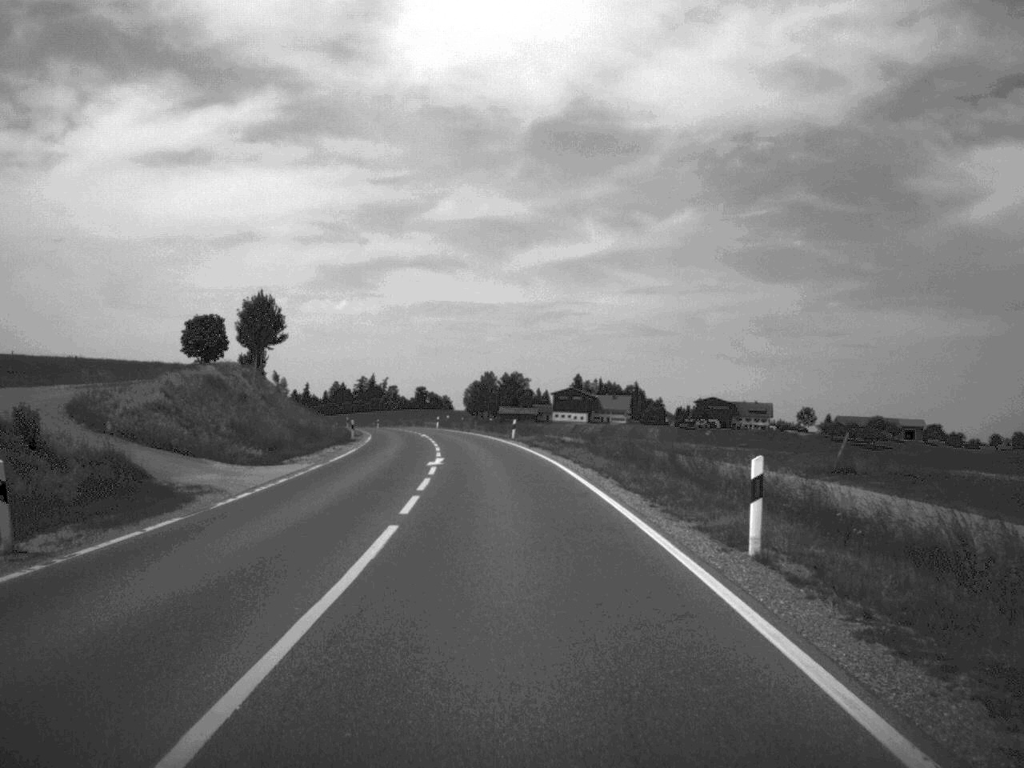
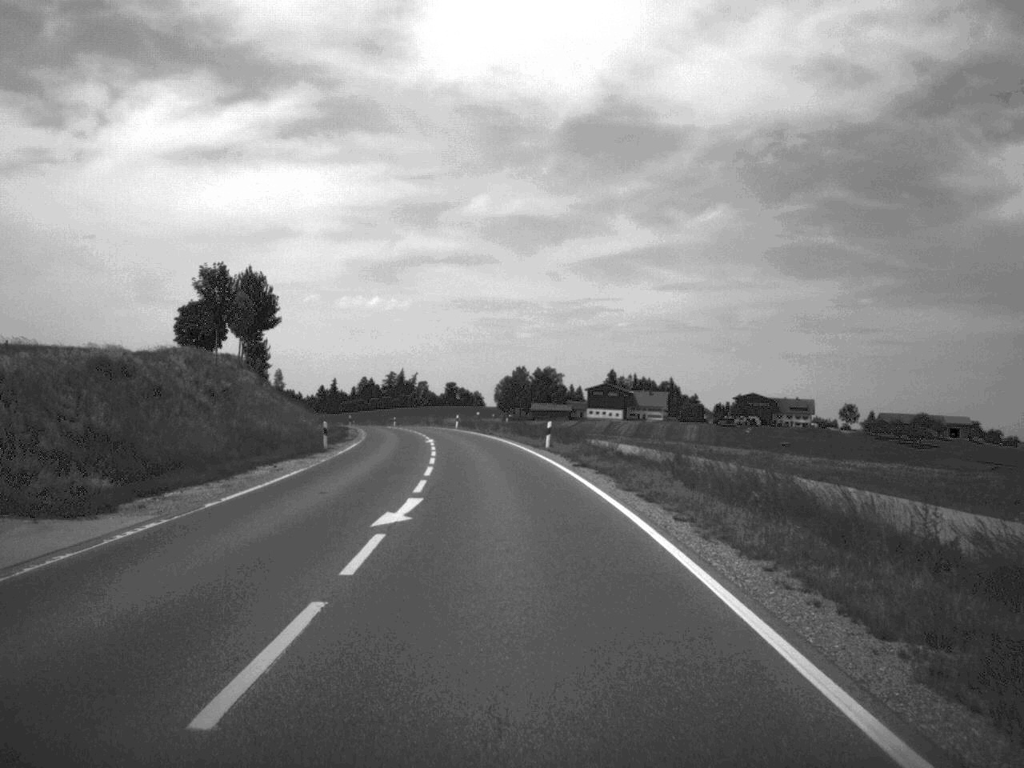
(-0.2, +17.4) m; -1°
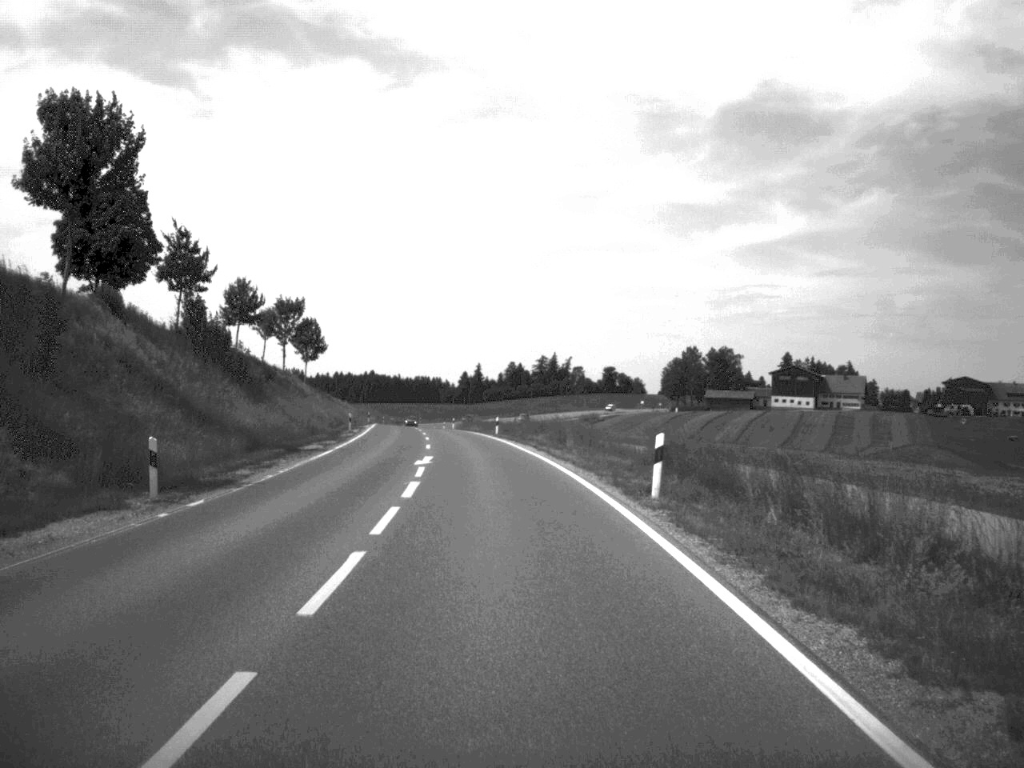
(-4.6, +73.8) m; -7°
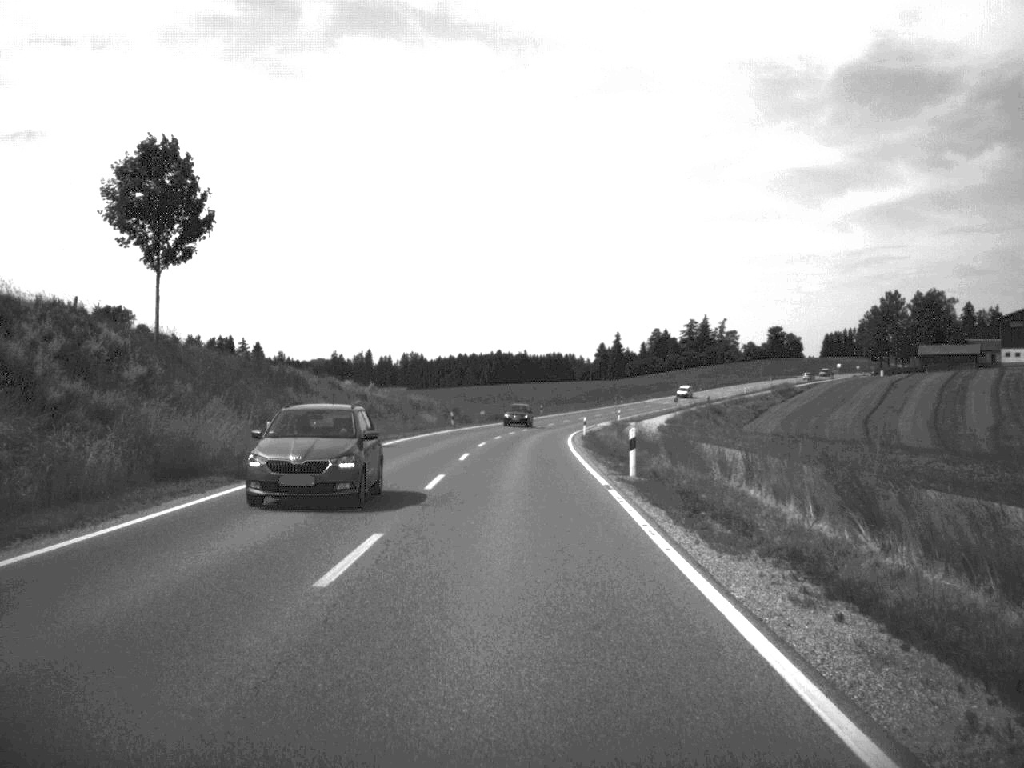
(-5.9, +89.9) m; -6°
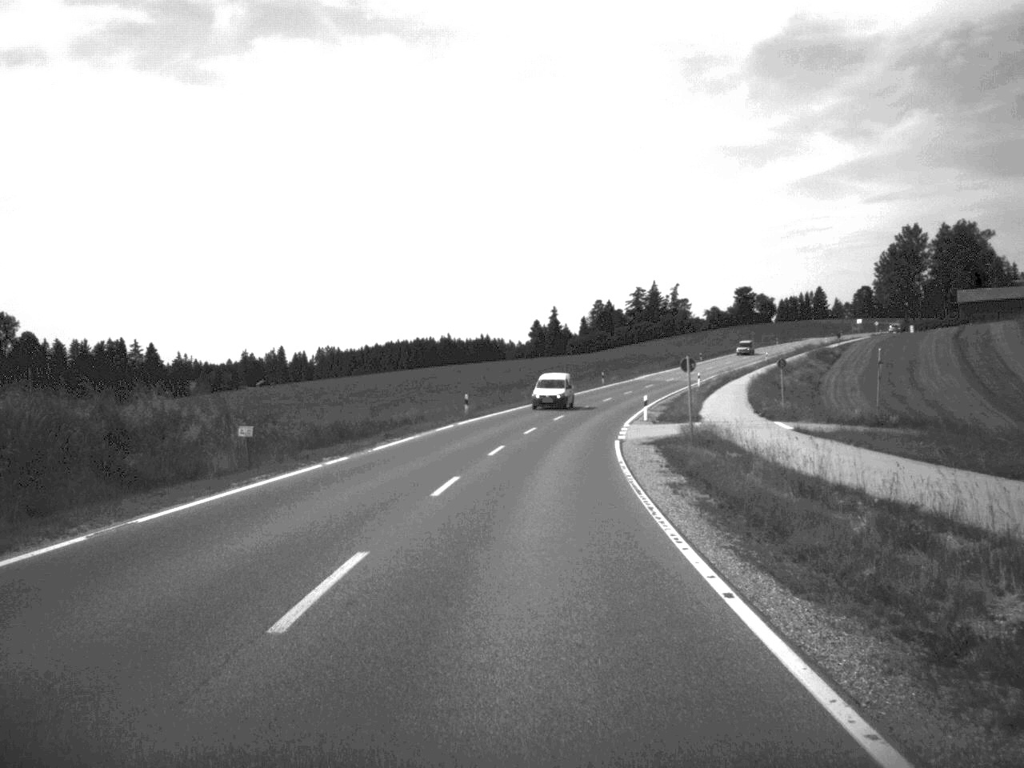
(+1.0, +70.7) m; +3°
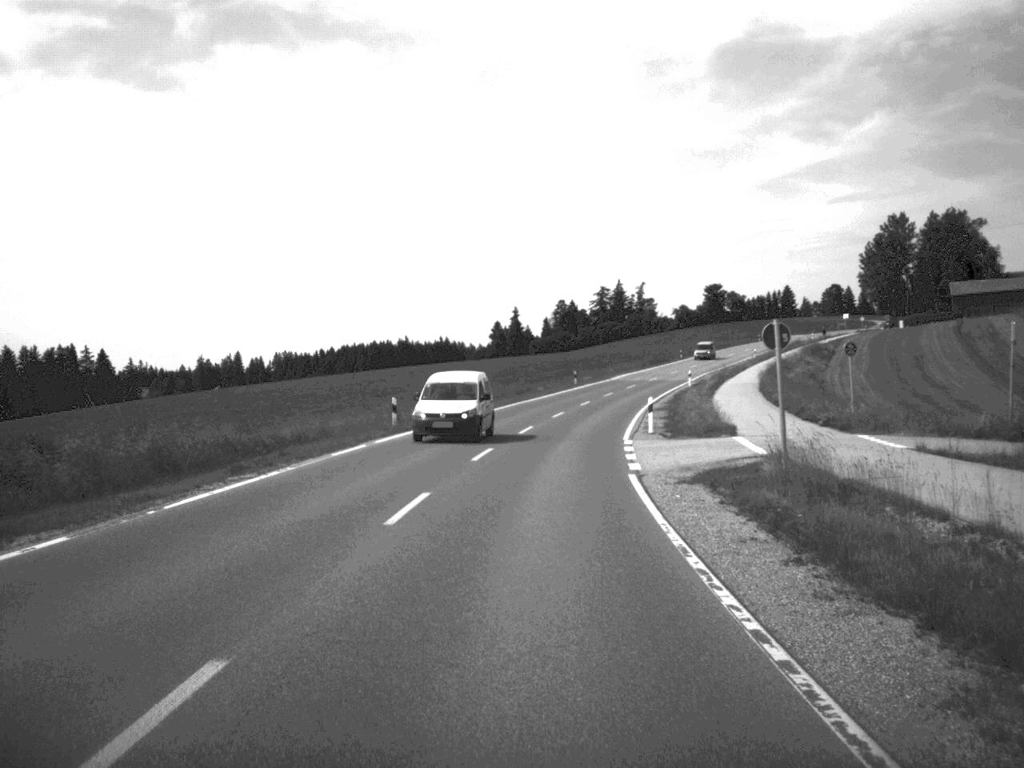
(+0.3, +16.6) m; +2°
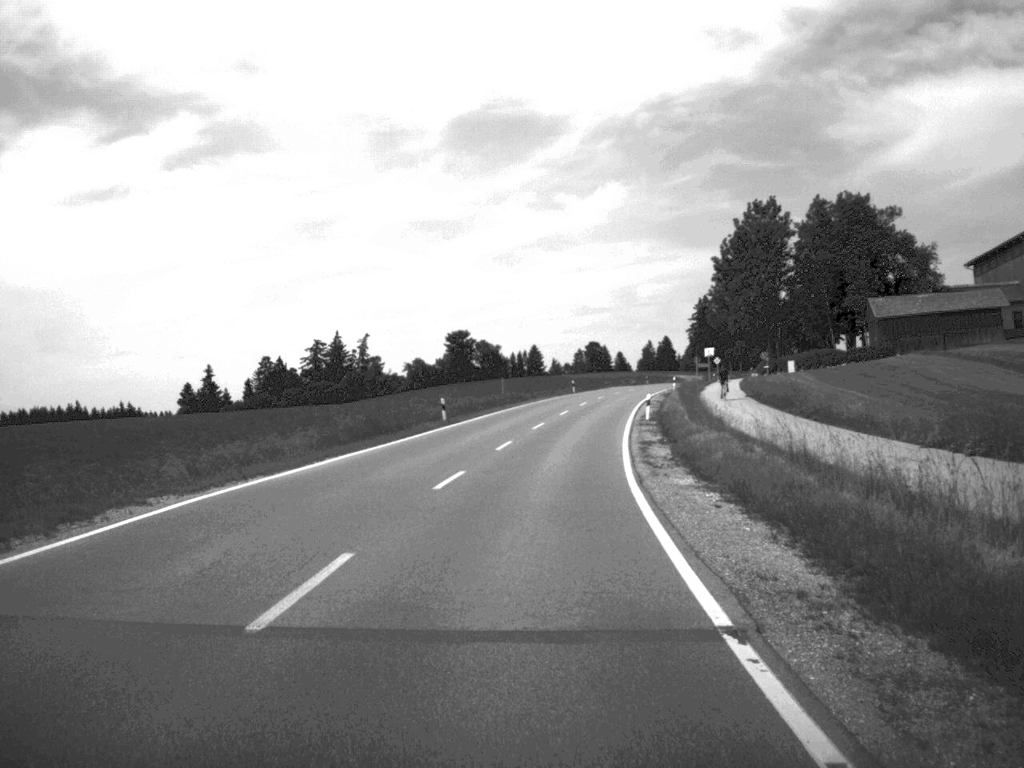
(+9.1, +85.9) m; +12°
